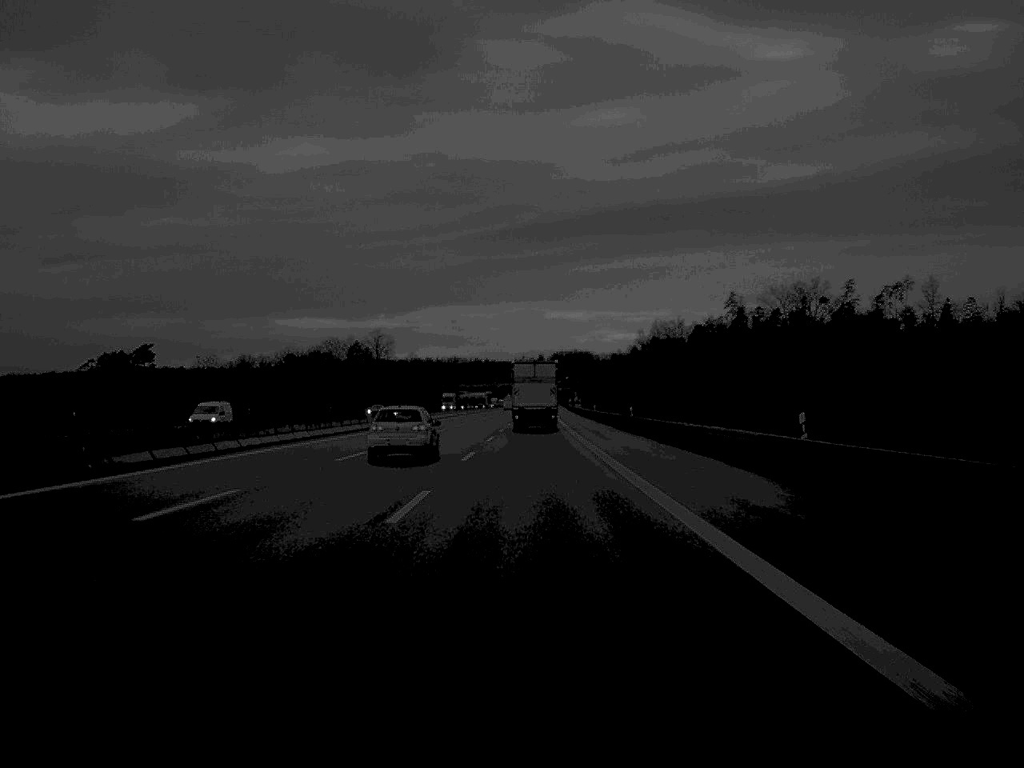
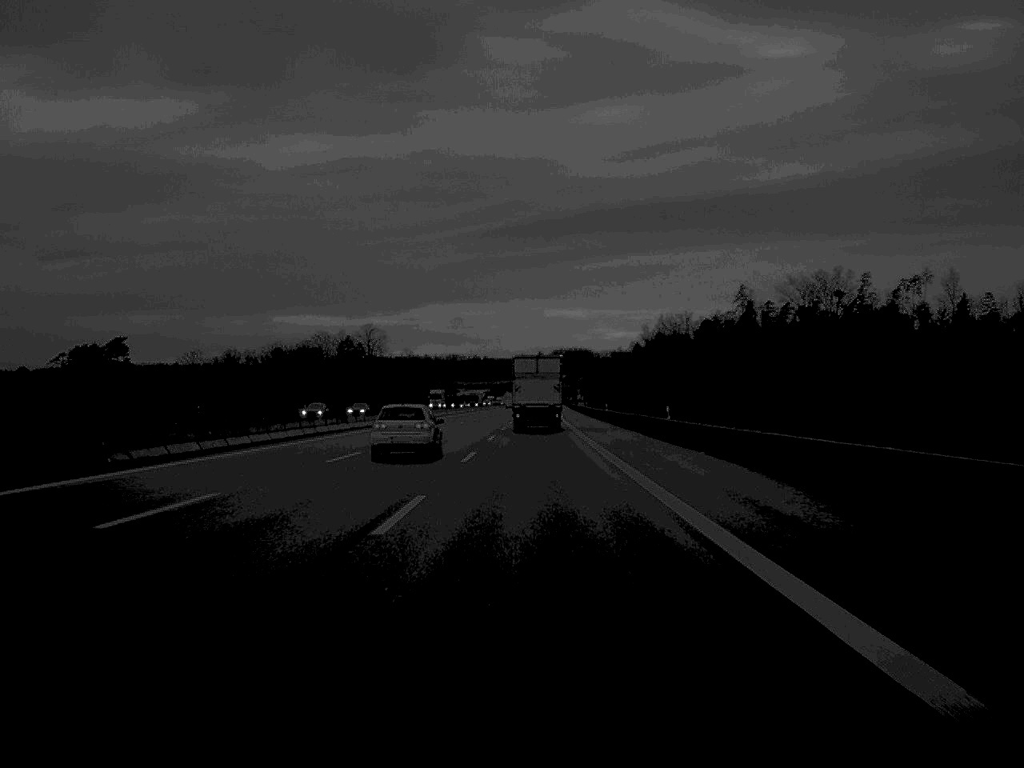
(0.0, +19.8) m; 0°
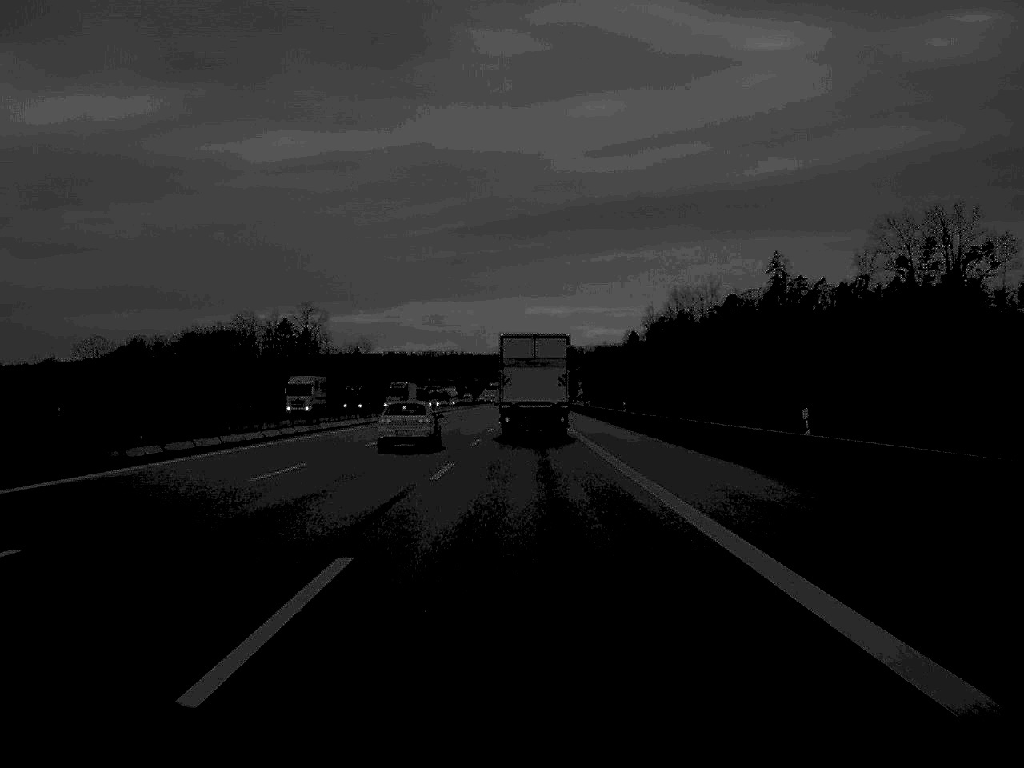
(+0.5, +80.0) m; +1°
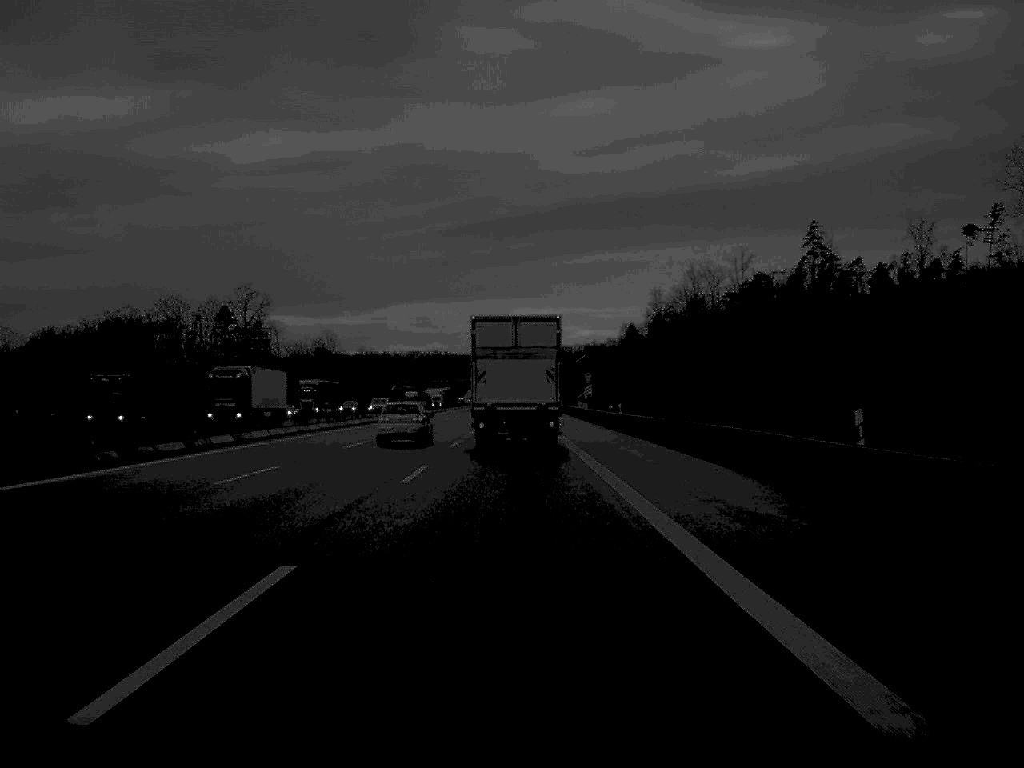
(+0.3, +54.2) m; +1°
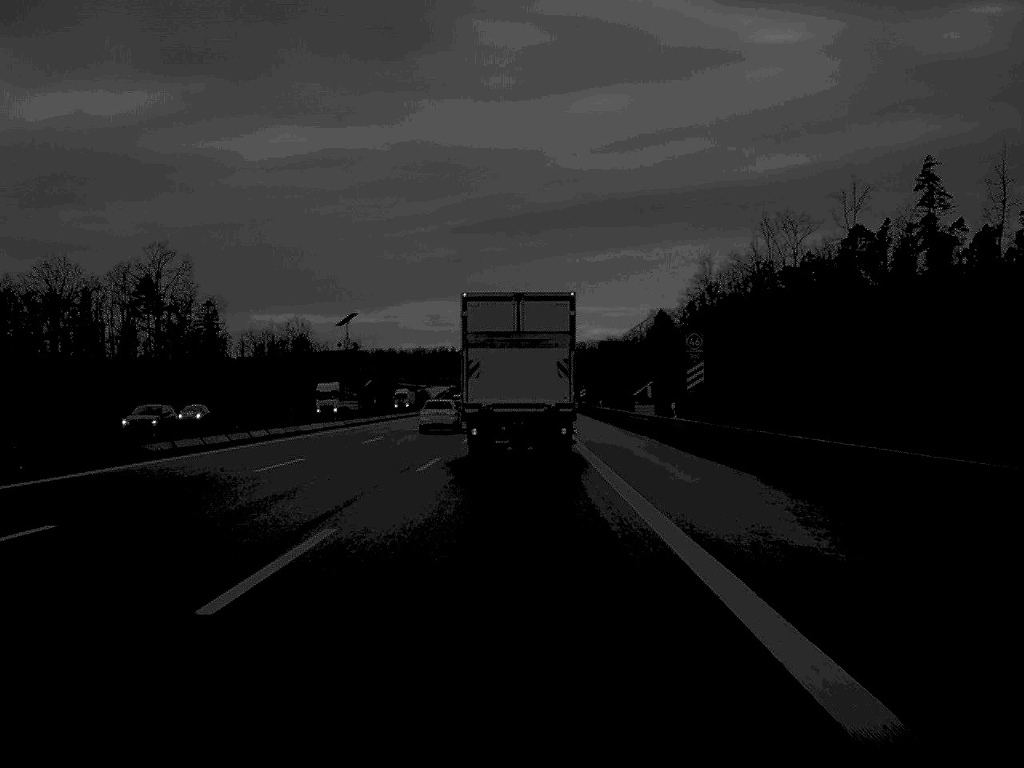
(-0.3, +68.3) m; 0°
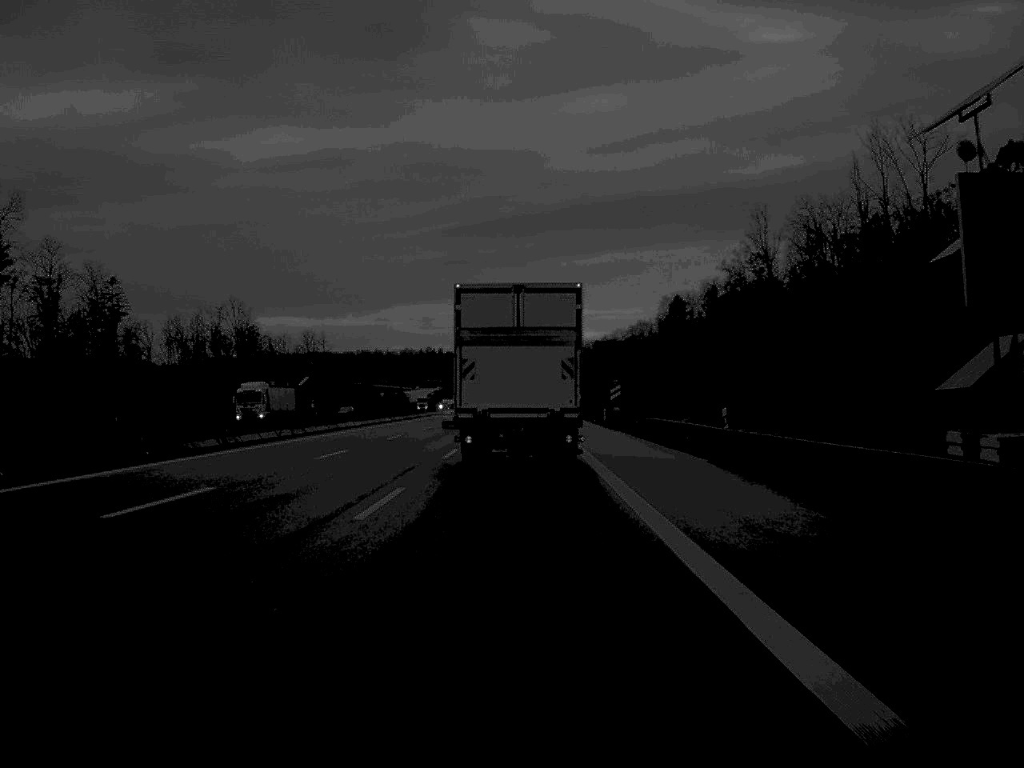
(+0.1, +64.0) m; 0°
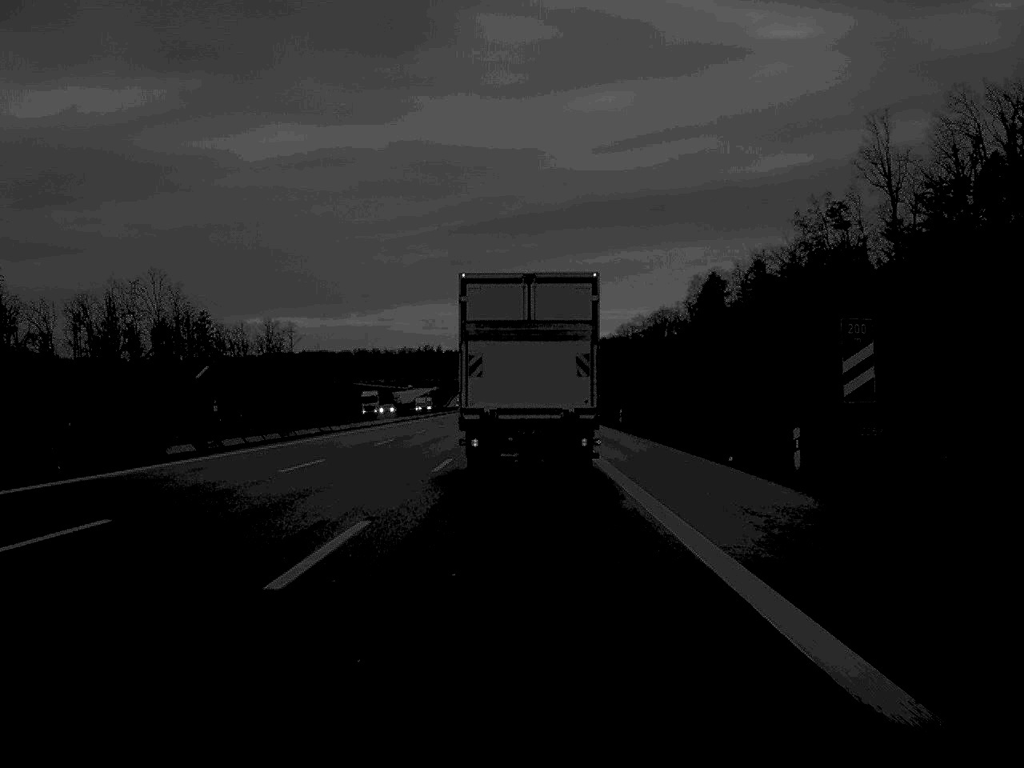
(-0.1, +60.1) m; 0°
